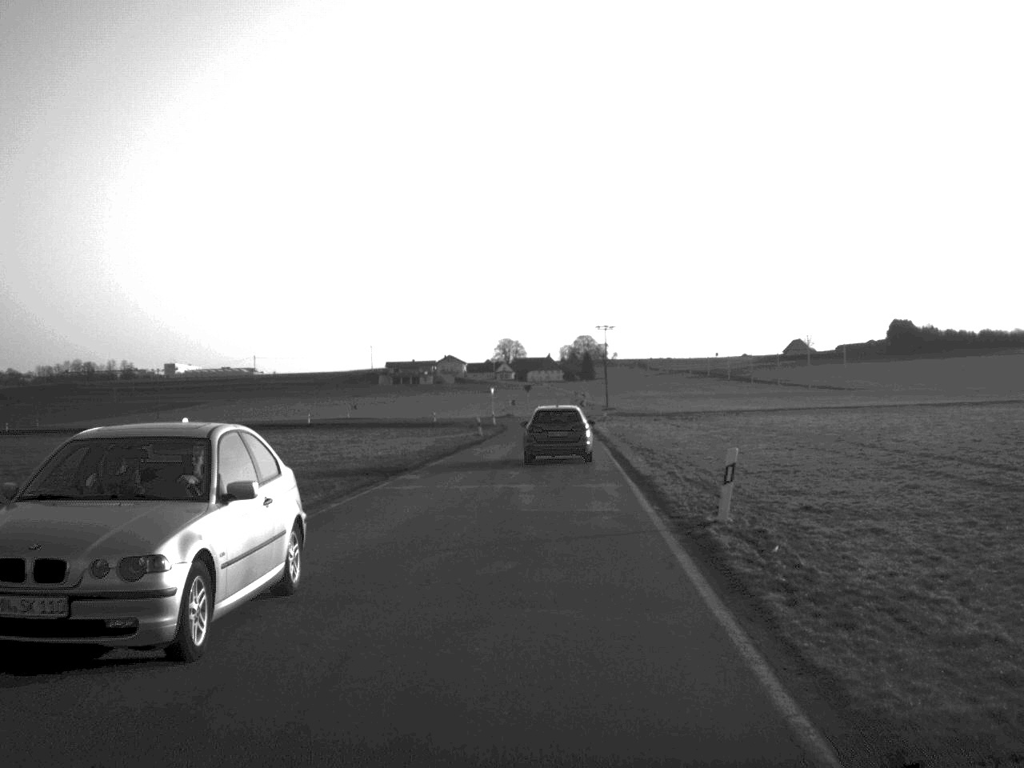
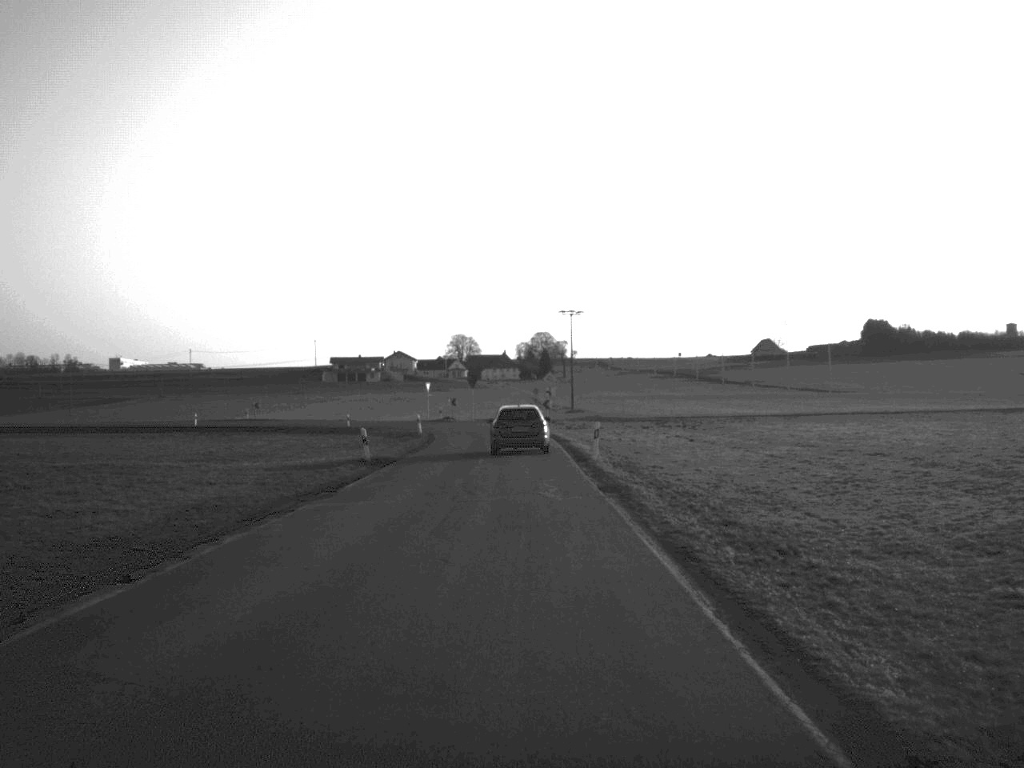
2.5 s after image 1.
(+0.8, +30.2) m; +2°
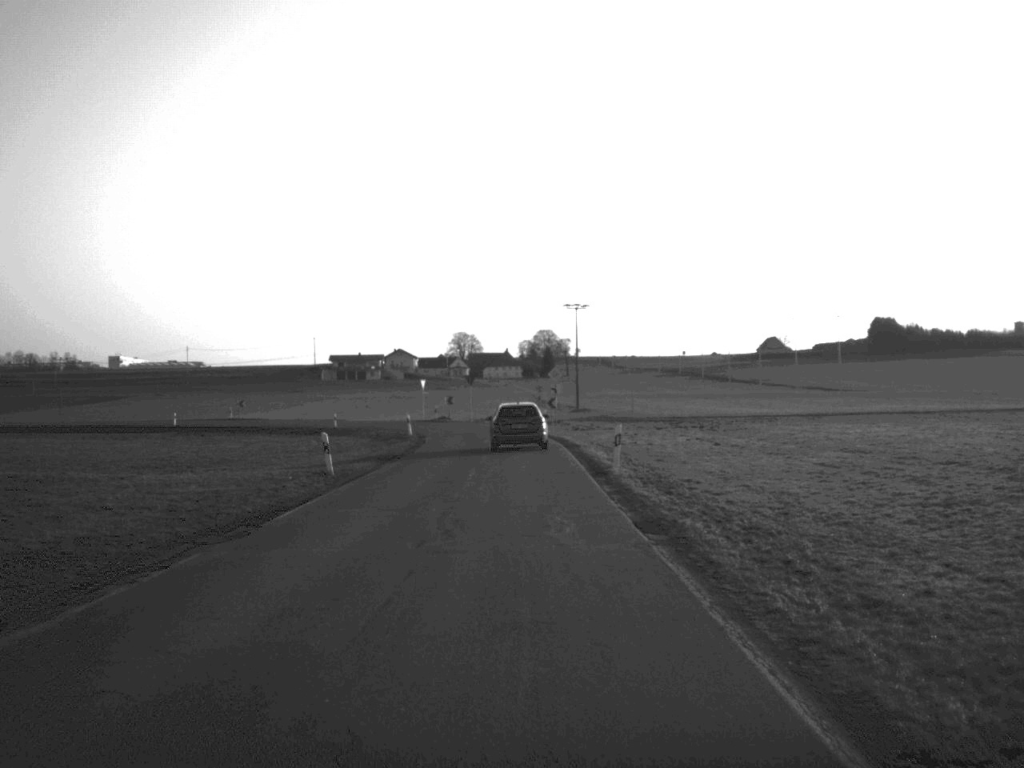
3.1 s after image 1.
(0.0, +7.4) m; 0°
